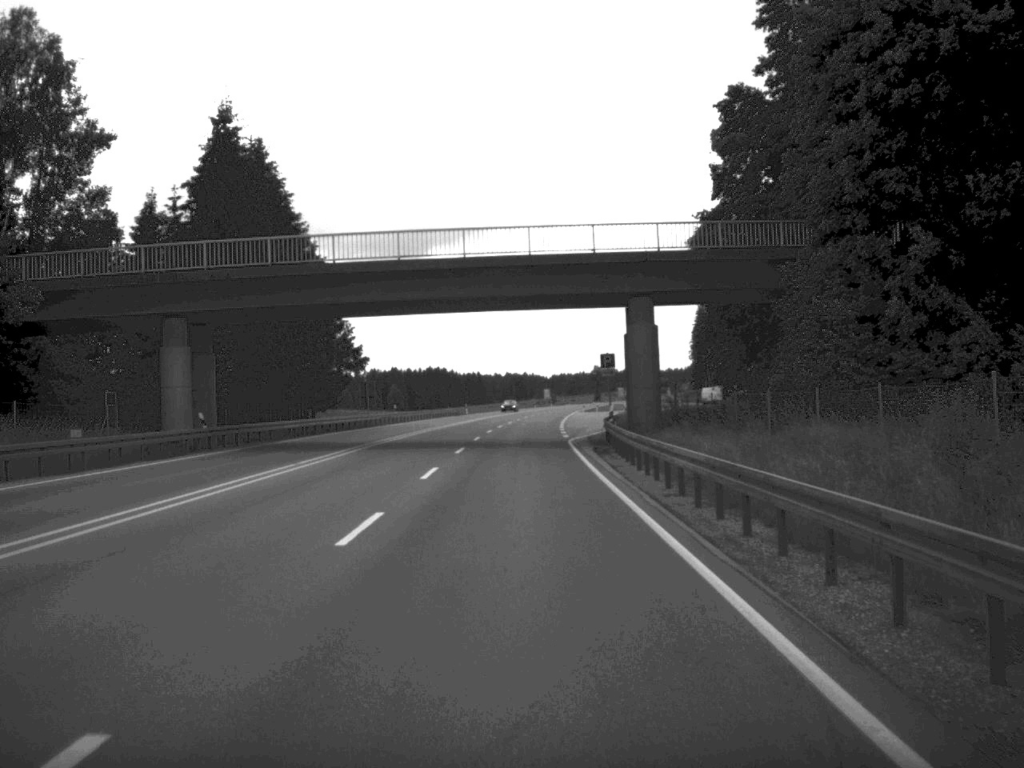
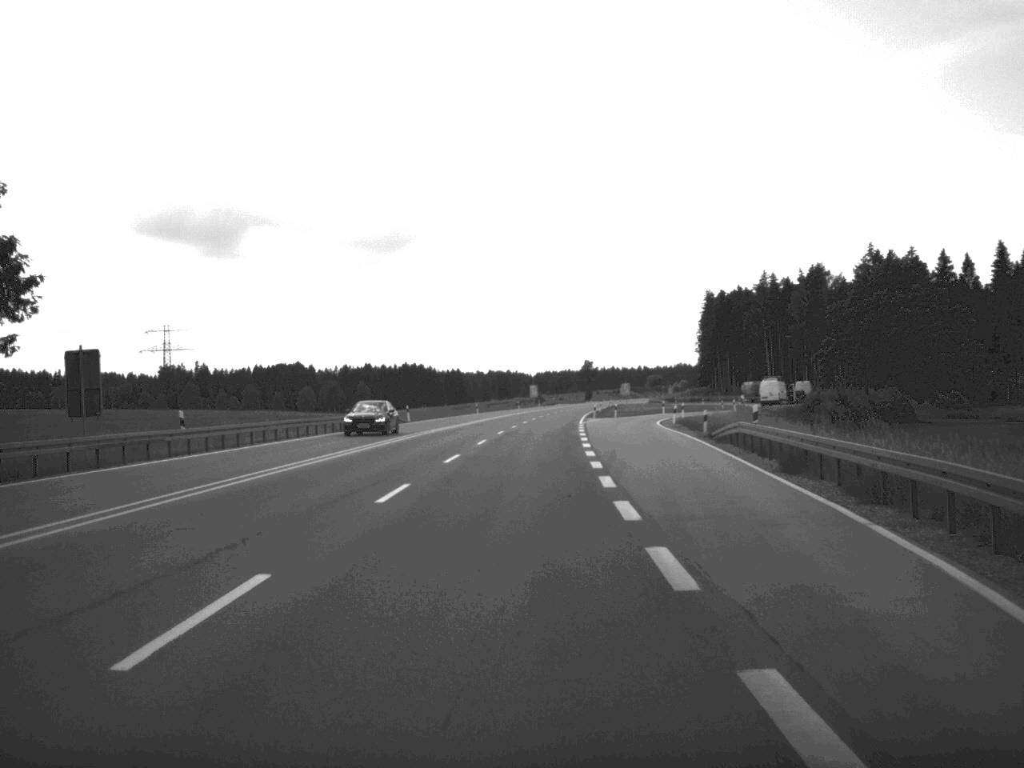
(+0.3, +54.0) m; +1°
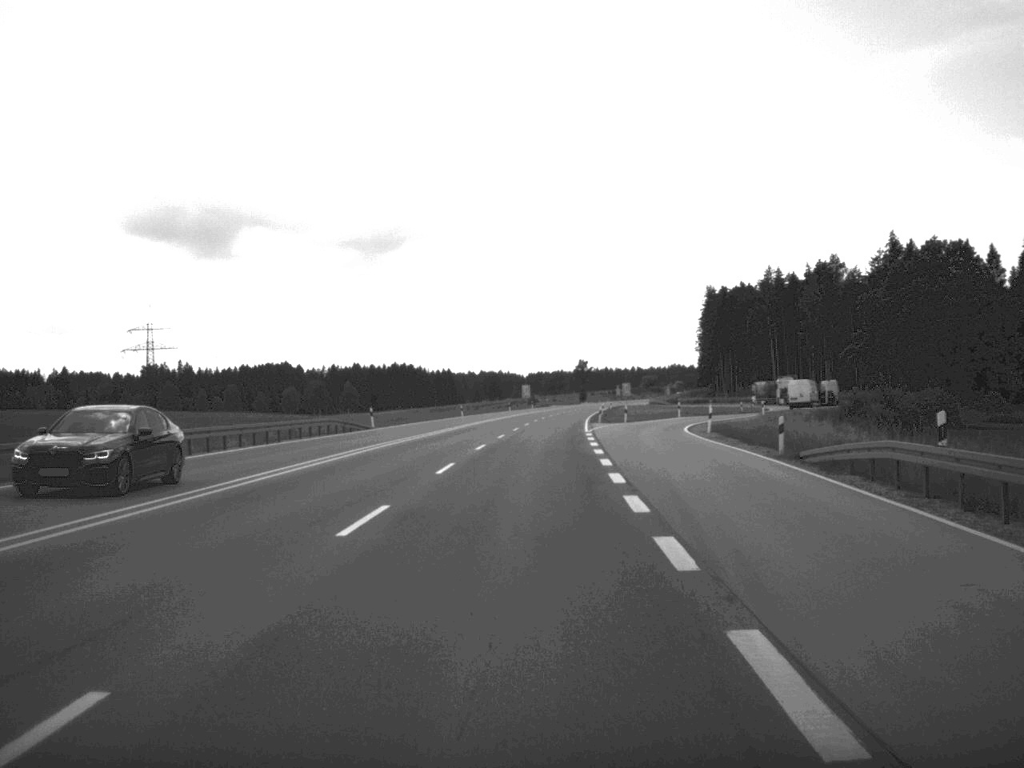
(0.0, +16.6) m; 0°
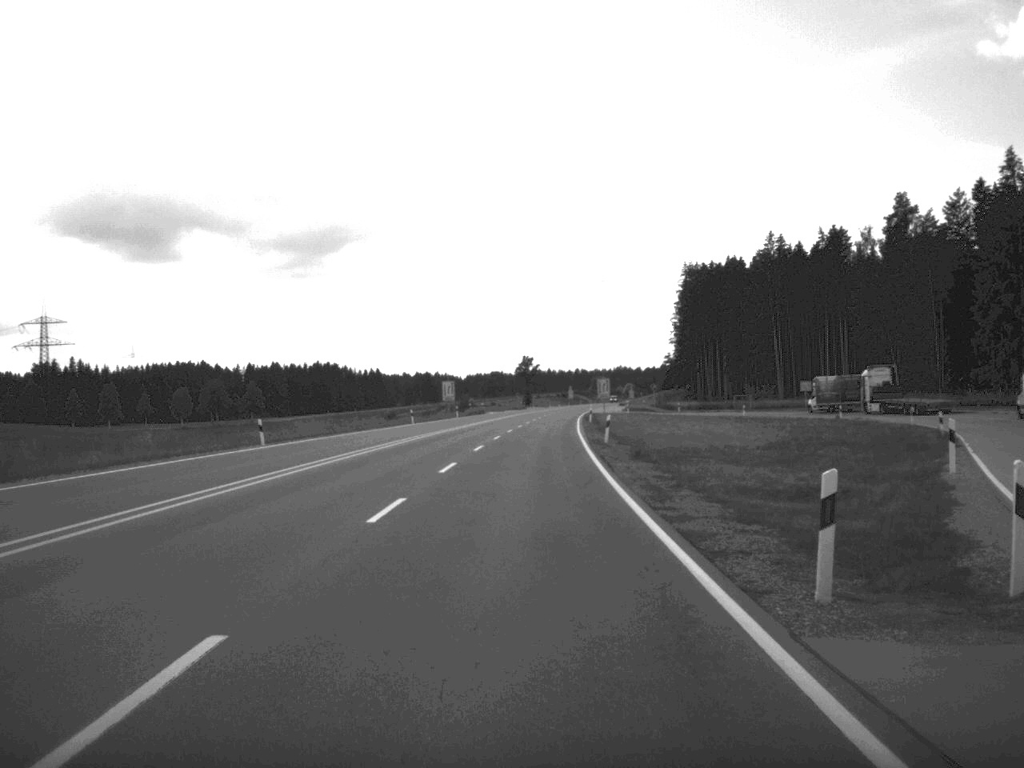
(+1.6, +69.7) m; +2°
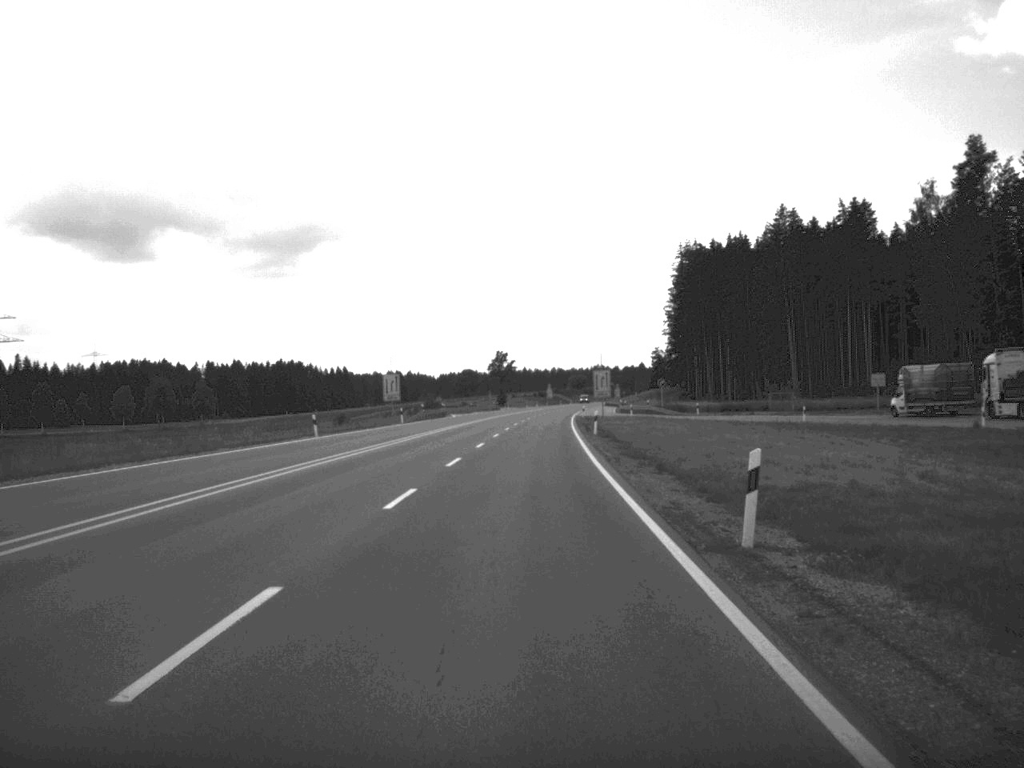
(+0.3, +33.6) m; +1°
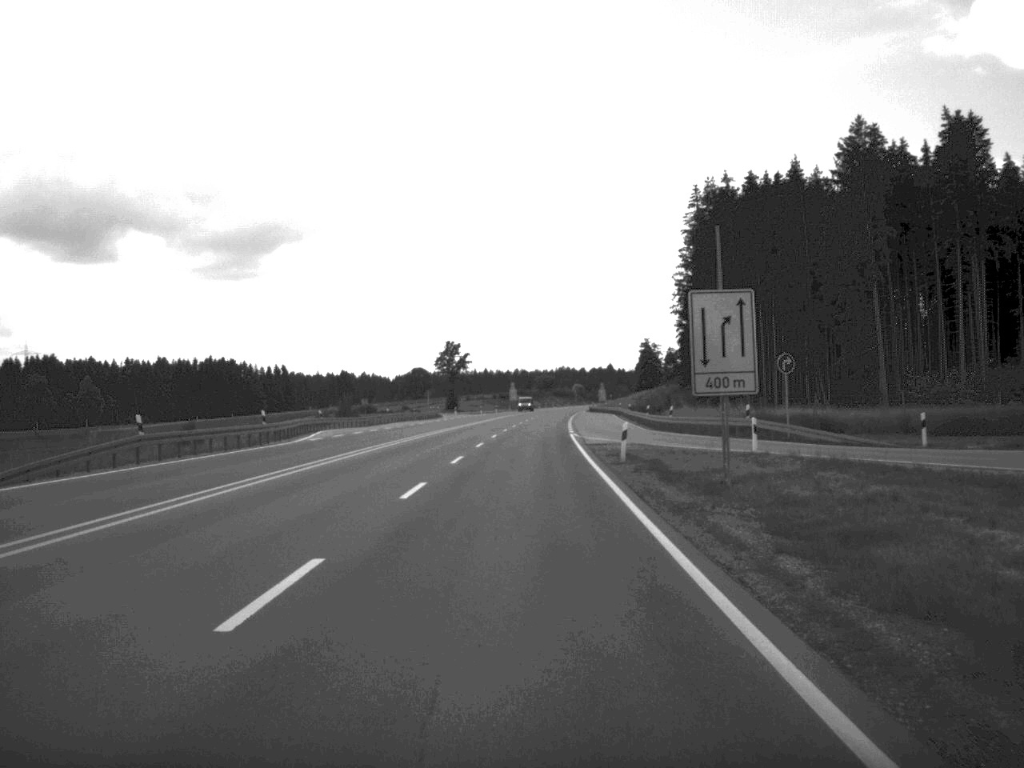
(+0.9, +69.2) m; +1°
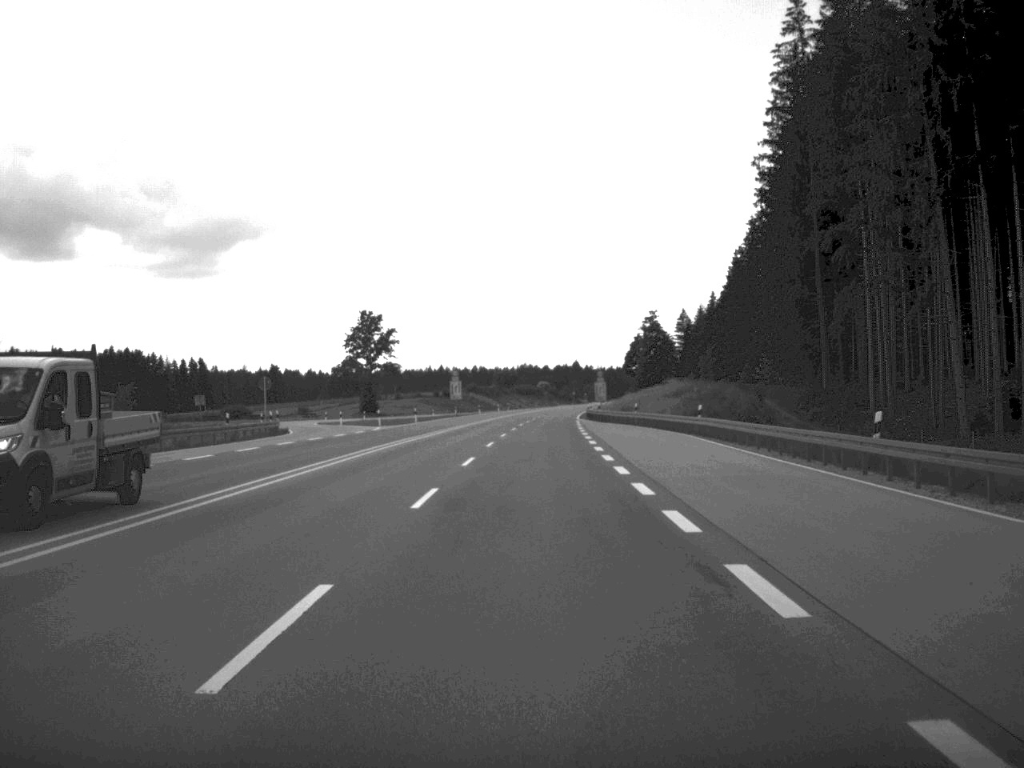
(+0.8, +85.2) m; +1°
